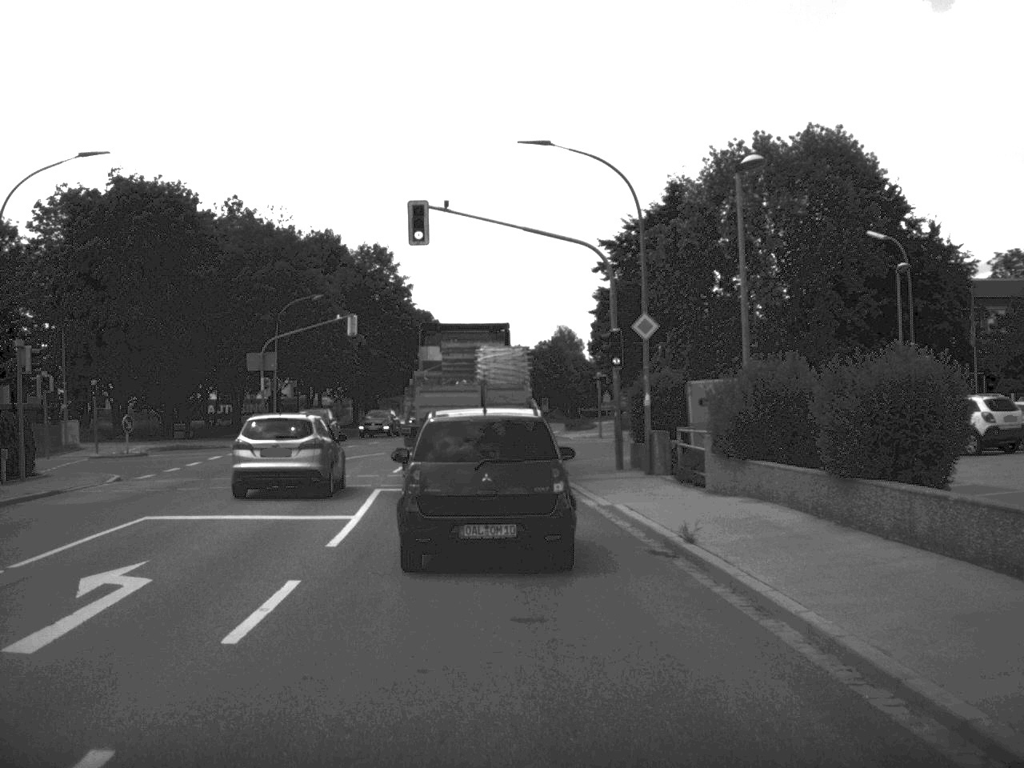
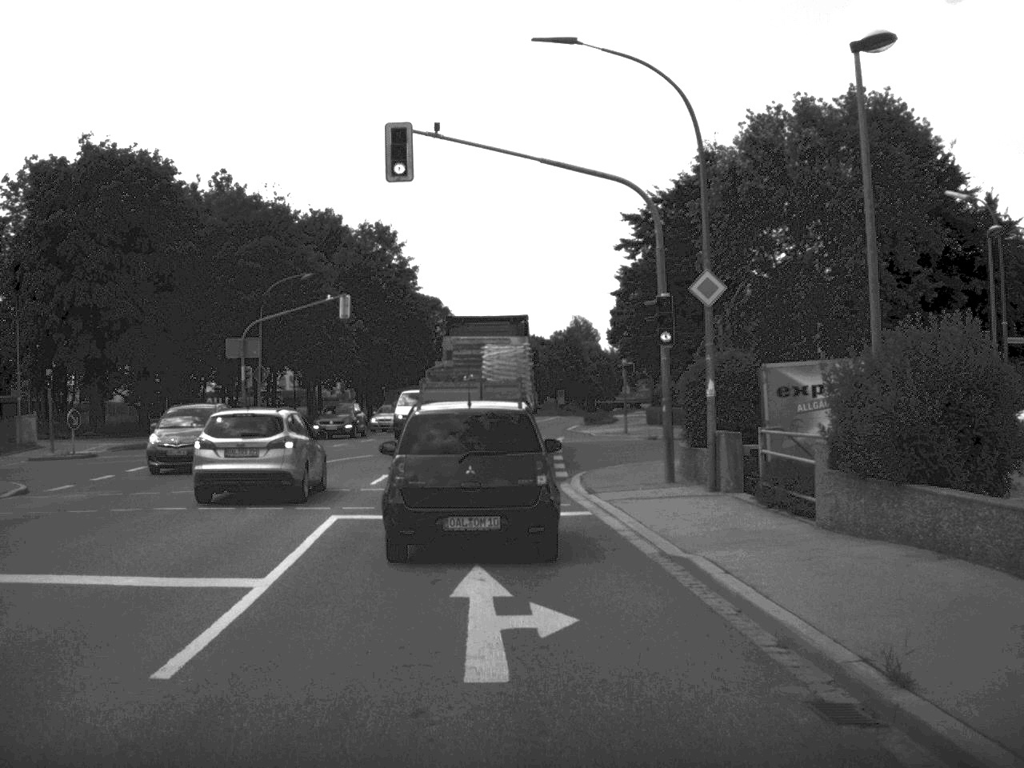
(-0.1, +7.1) m; -1°
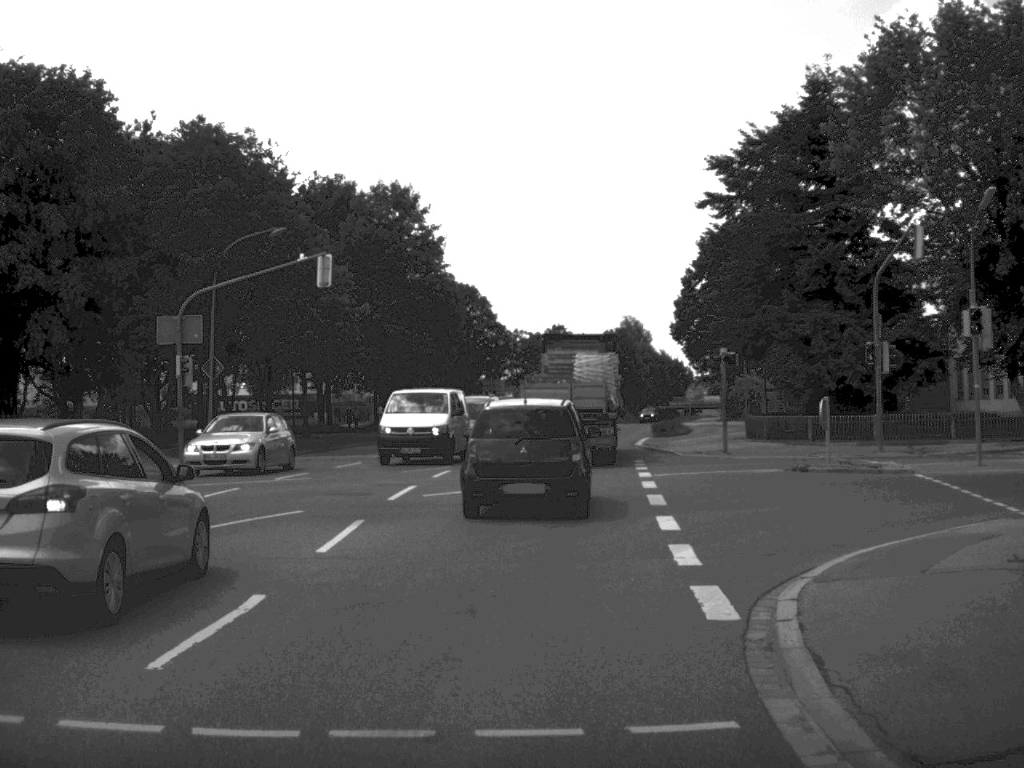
(-0.4, +16.3) m; -2°
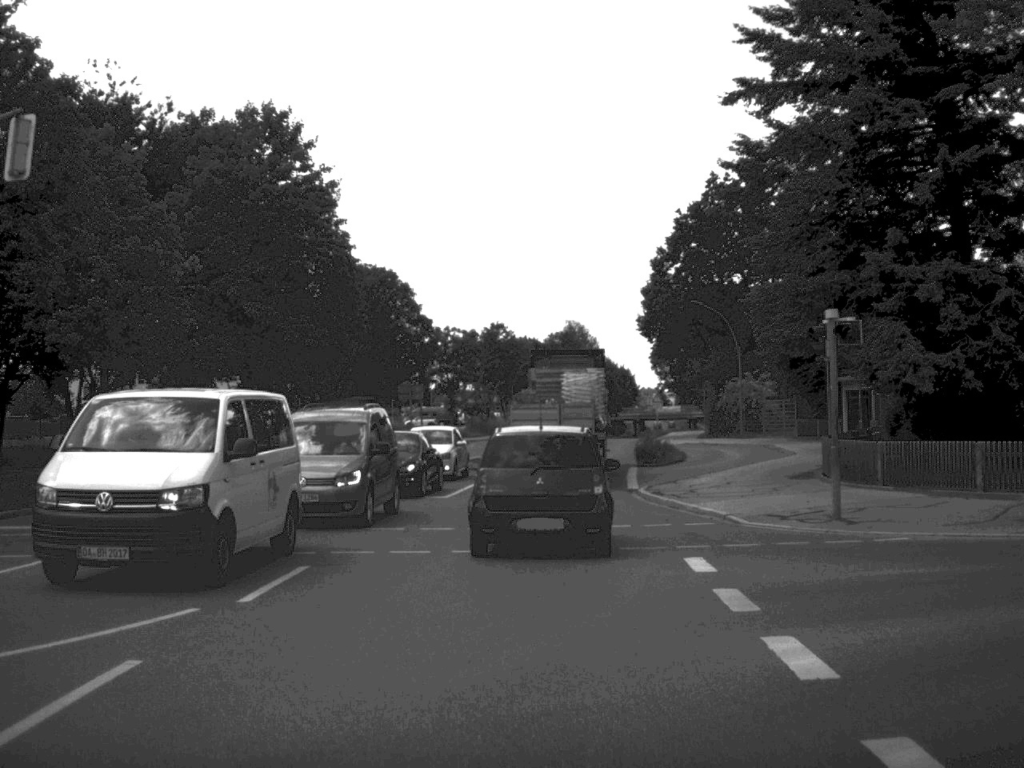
(+0.3, +19.9) m; +3°
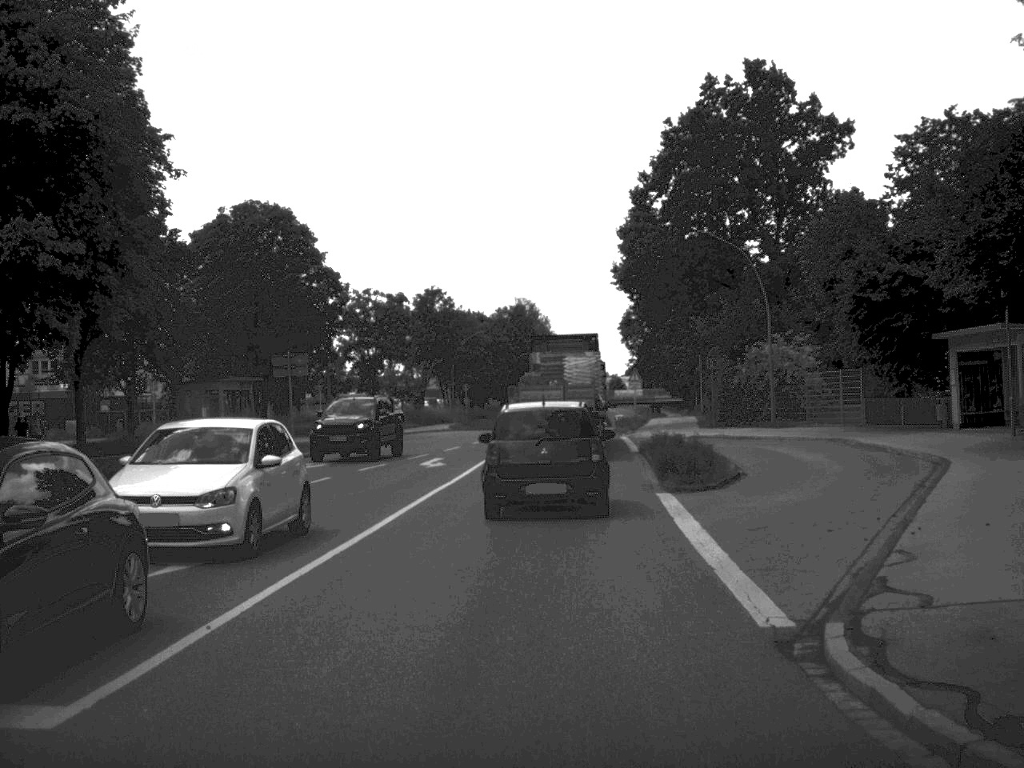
(+0.3, +20.4) m; +2°
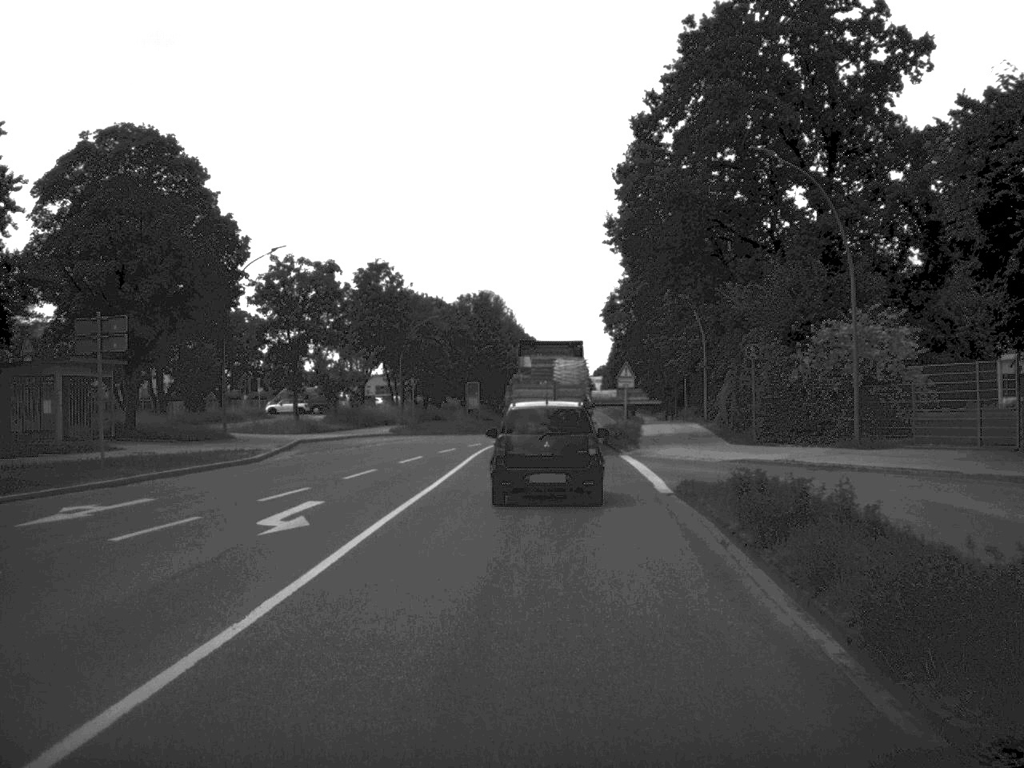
(+0.2, +16.3) m; +1°
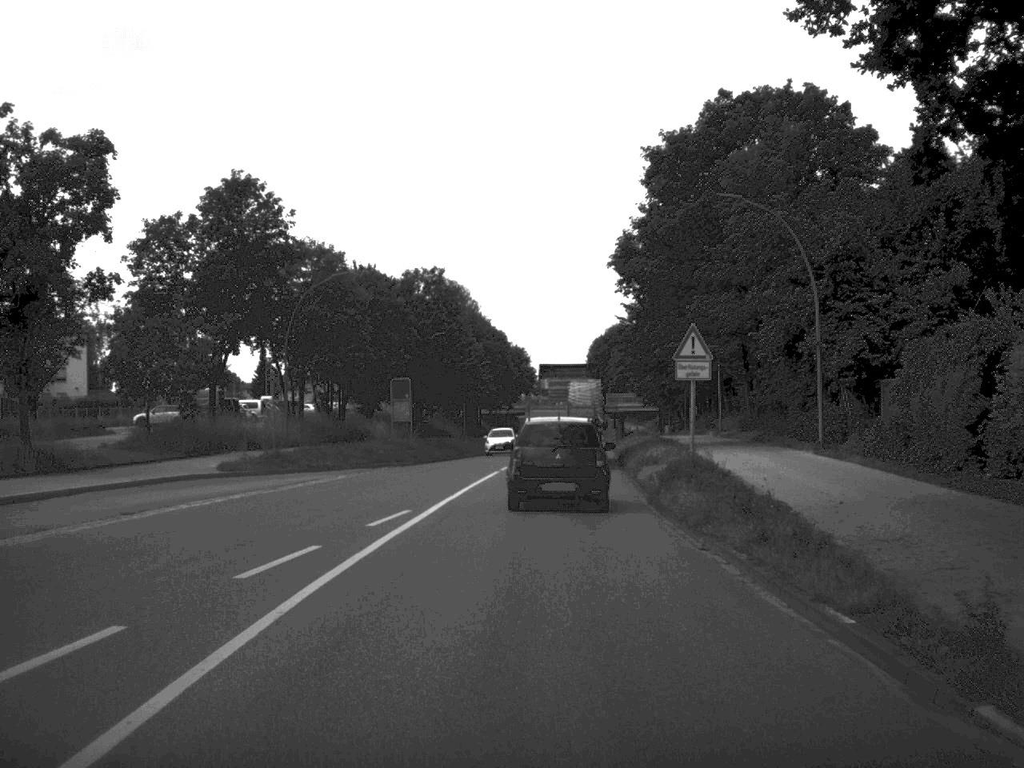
(+0.3, +31.4) m; +1°
